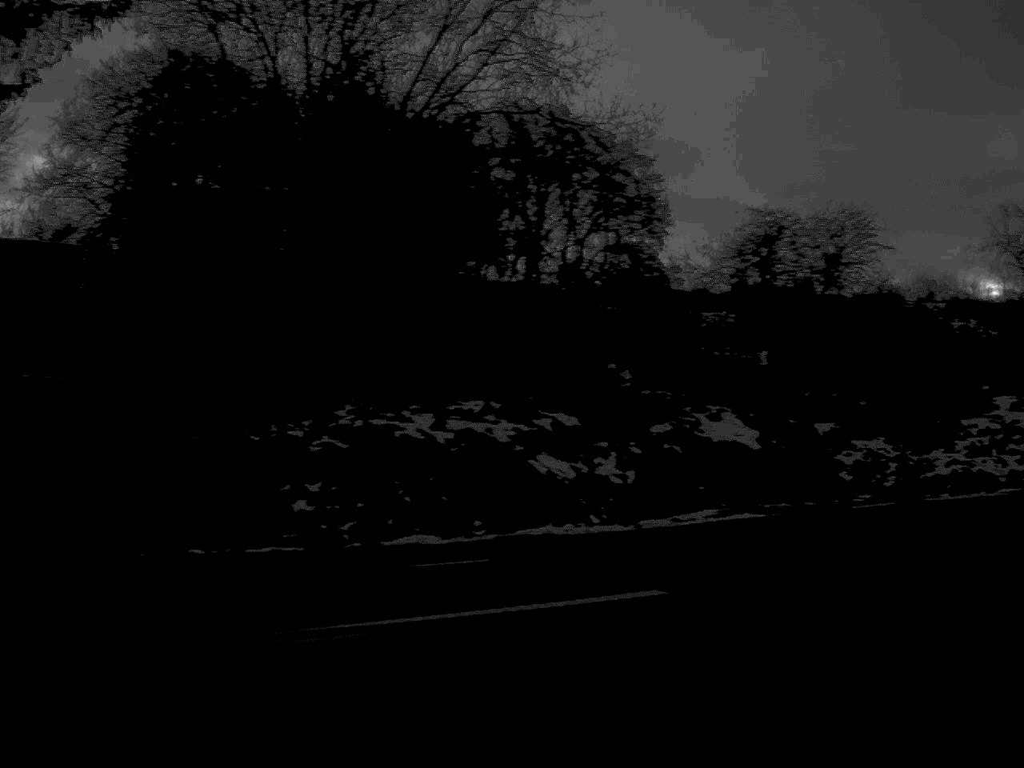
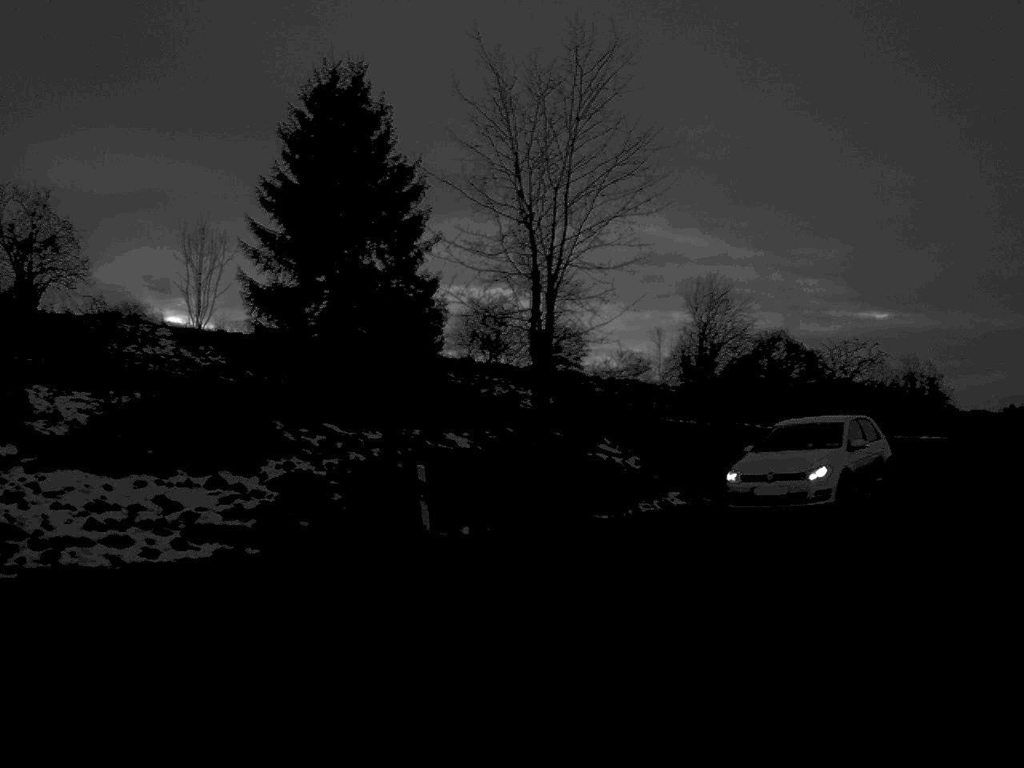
(+4.5, +9.5) m; +43°
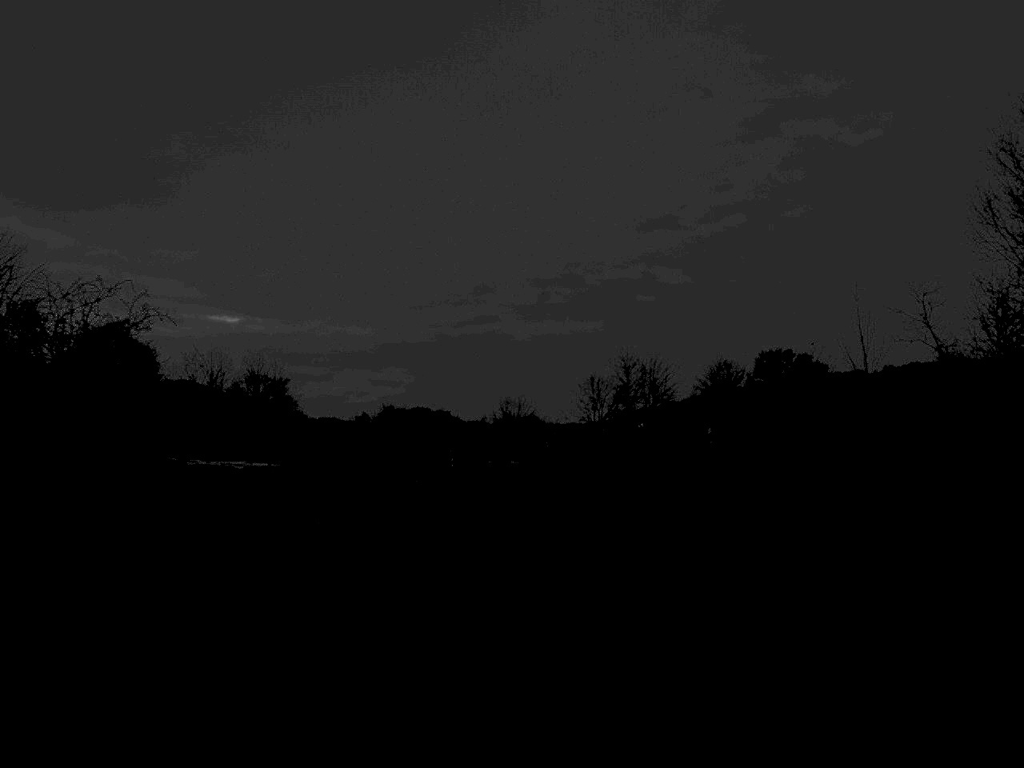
(+6.4, +20.3) m; +29°
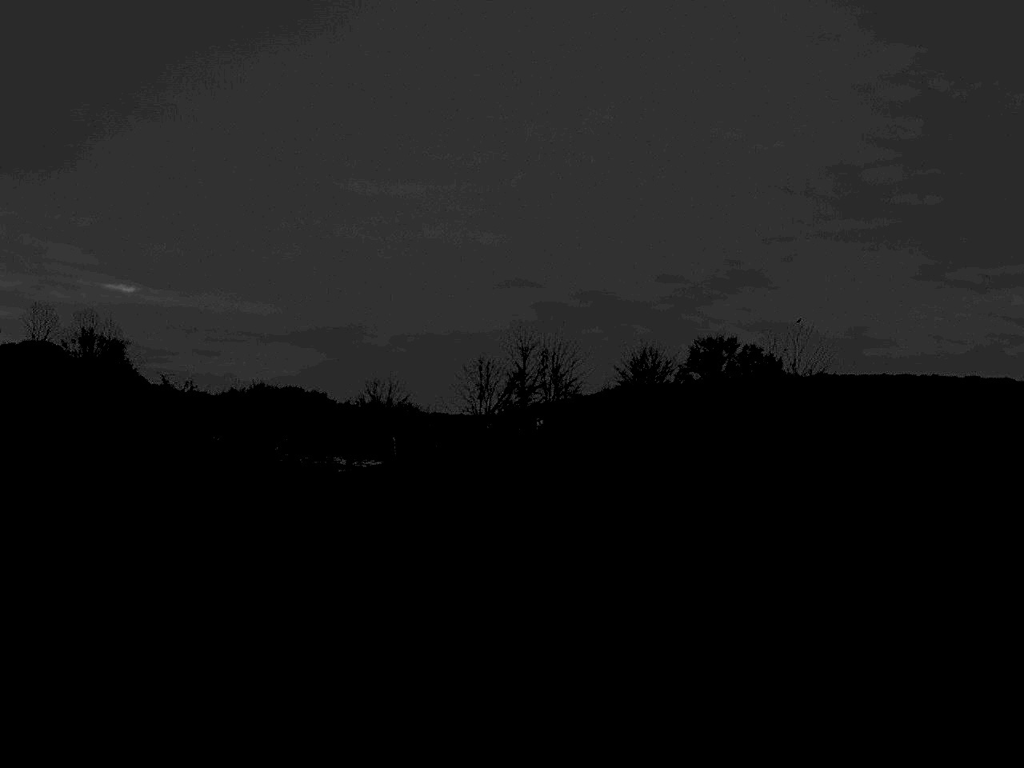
(+1.9, +32.6) m; +5°
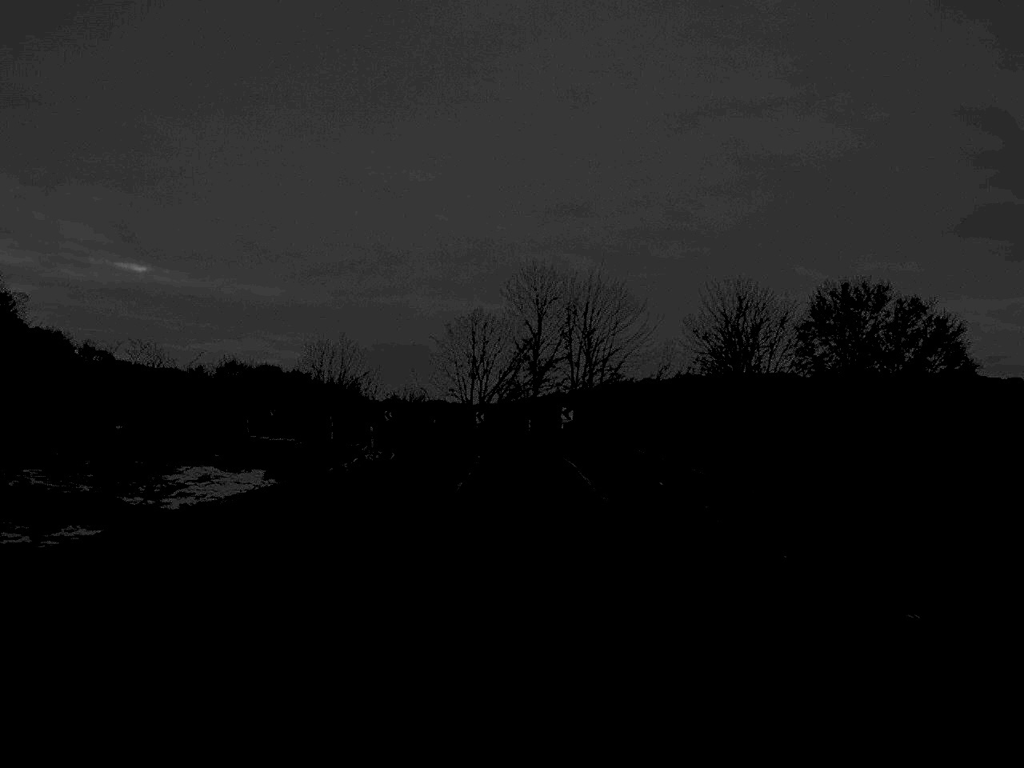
(-0.1, +46.1) m; 0°
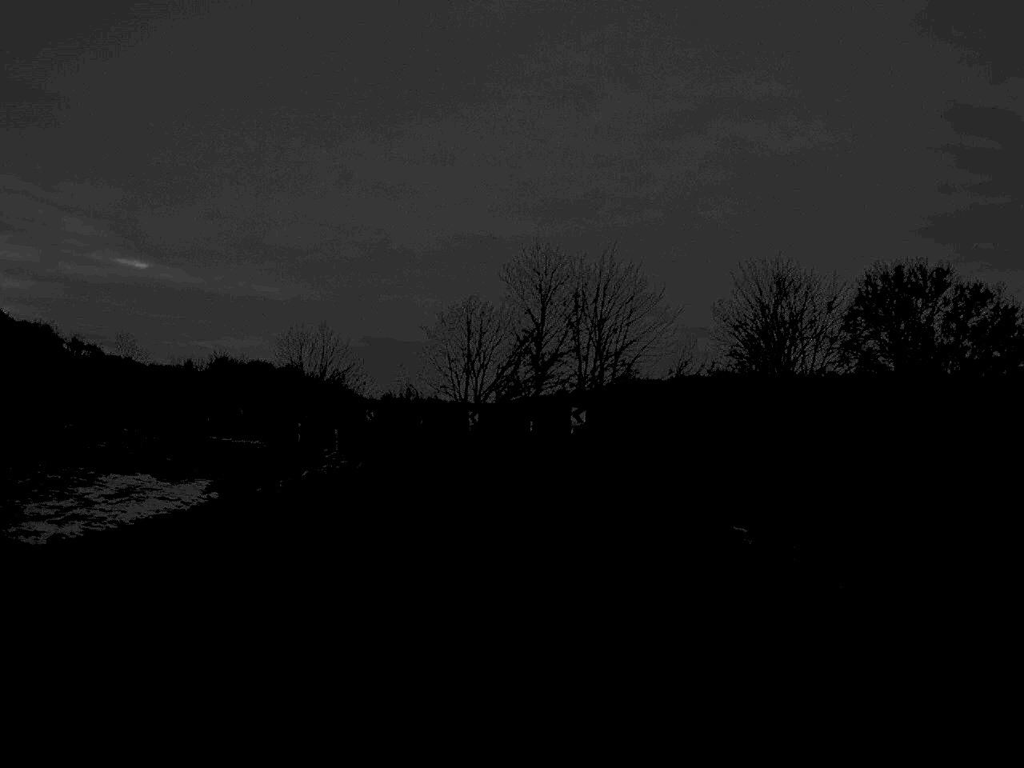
(0.0, +10.1) m; 0°
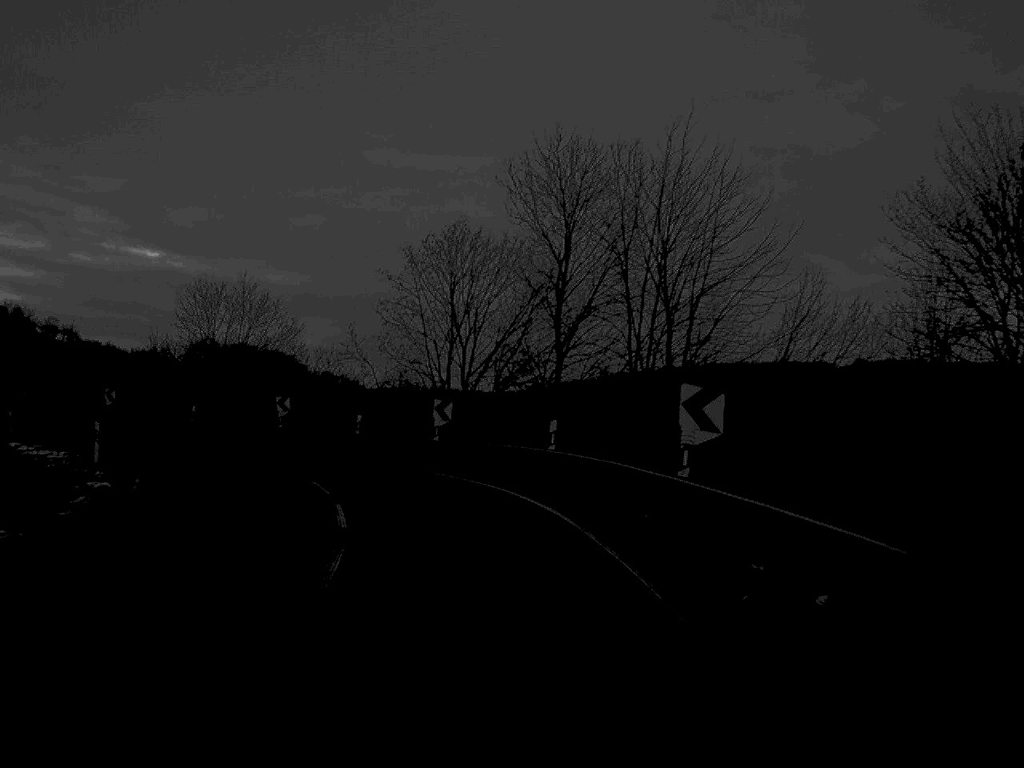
(0.0, +28.7) m; -1°
